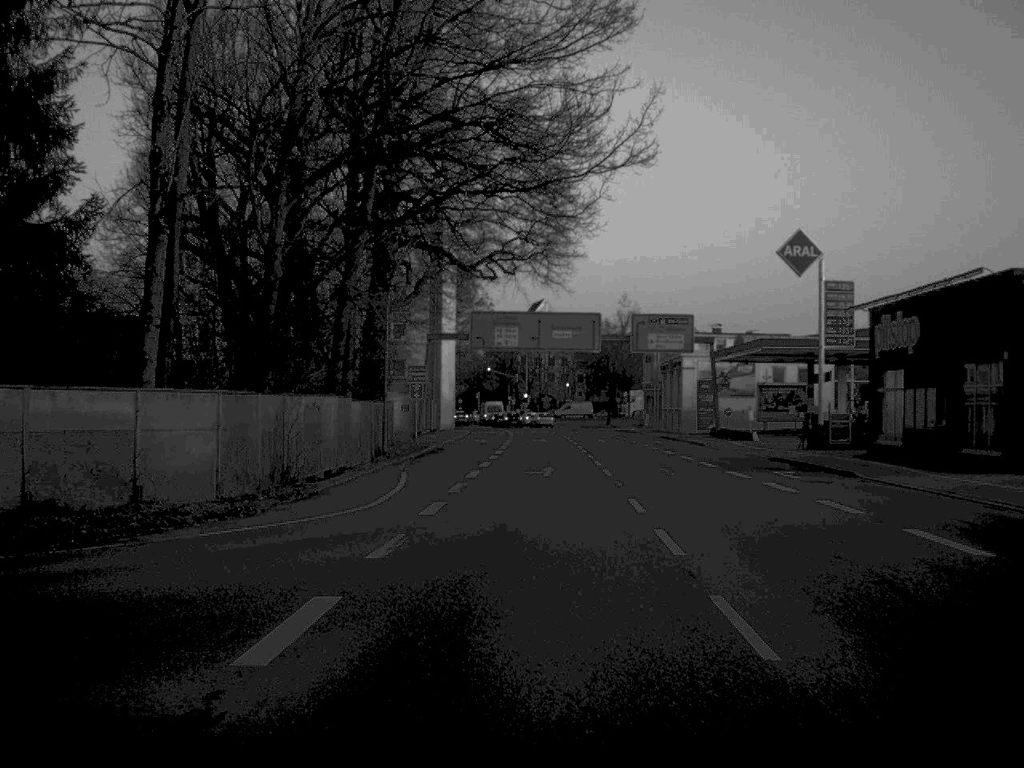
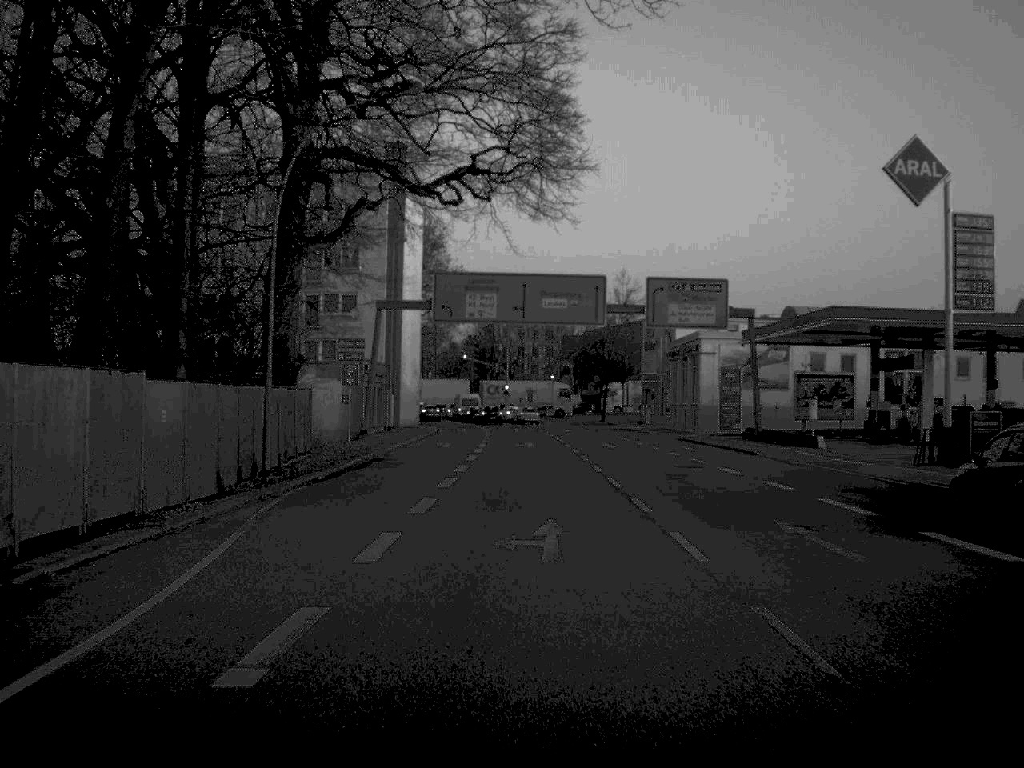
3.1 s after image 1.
(+0.1, +18.7) m; +1°
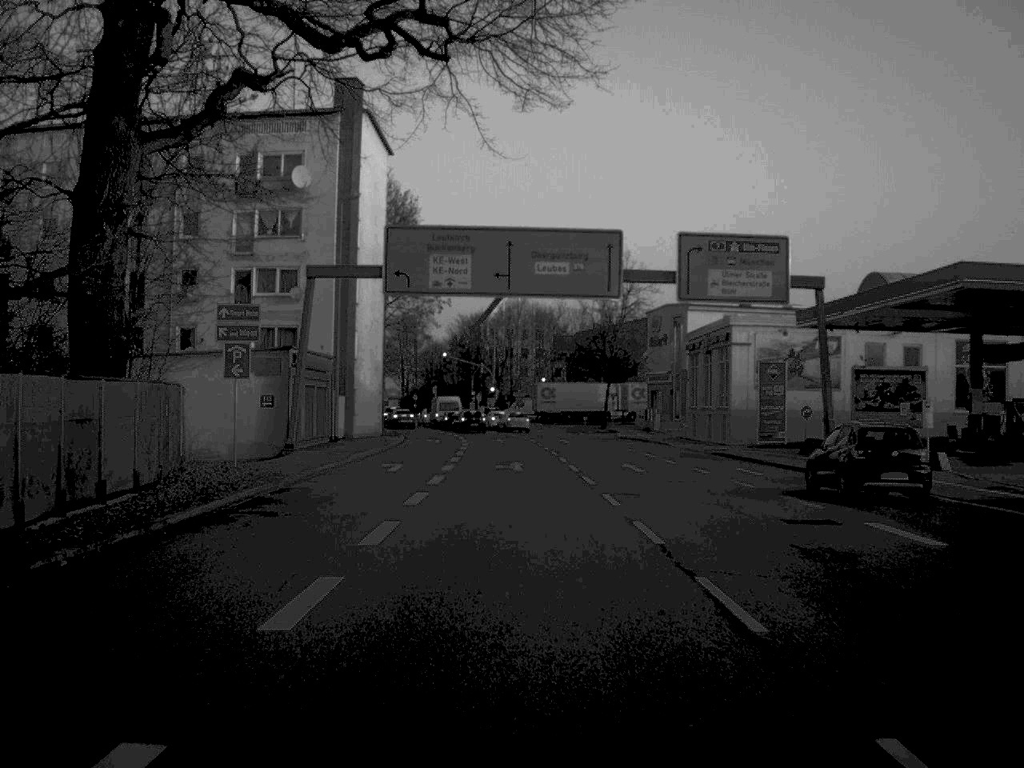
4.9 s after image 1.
(+0.1, +16.0) m; 0°
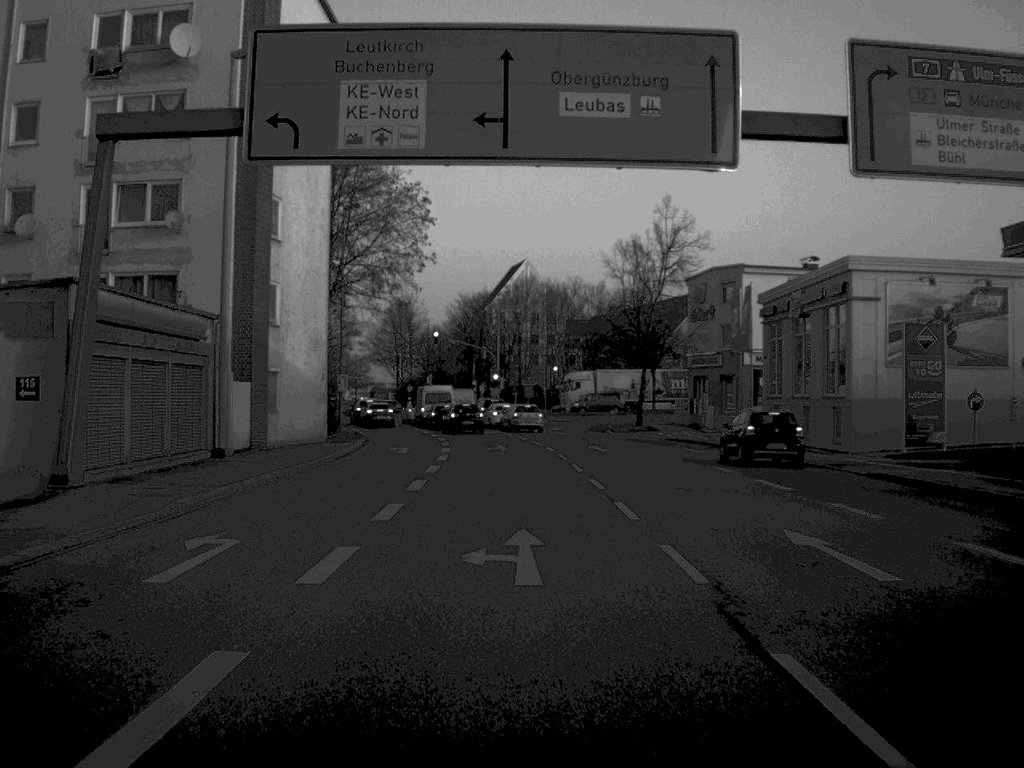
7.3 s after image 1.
(-0.1, +21.9) m; 0°
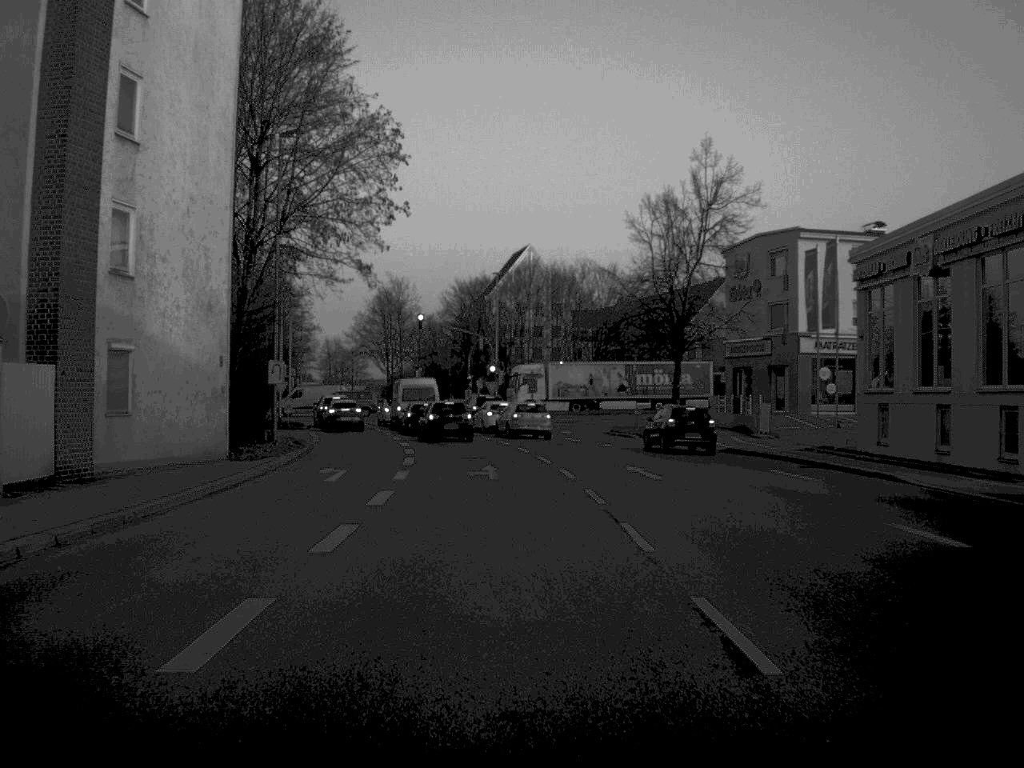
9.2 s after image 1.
(0.0, +15.7) m; 0°
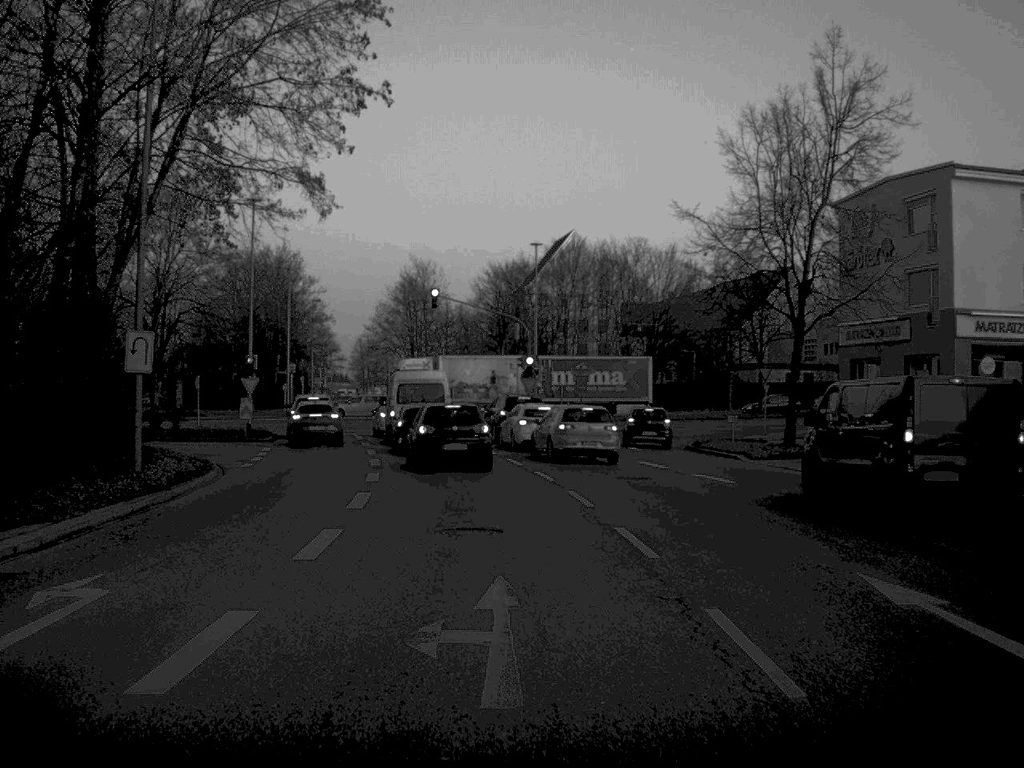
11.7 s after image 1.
(-0.2, +18.4) m; -2°
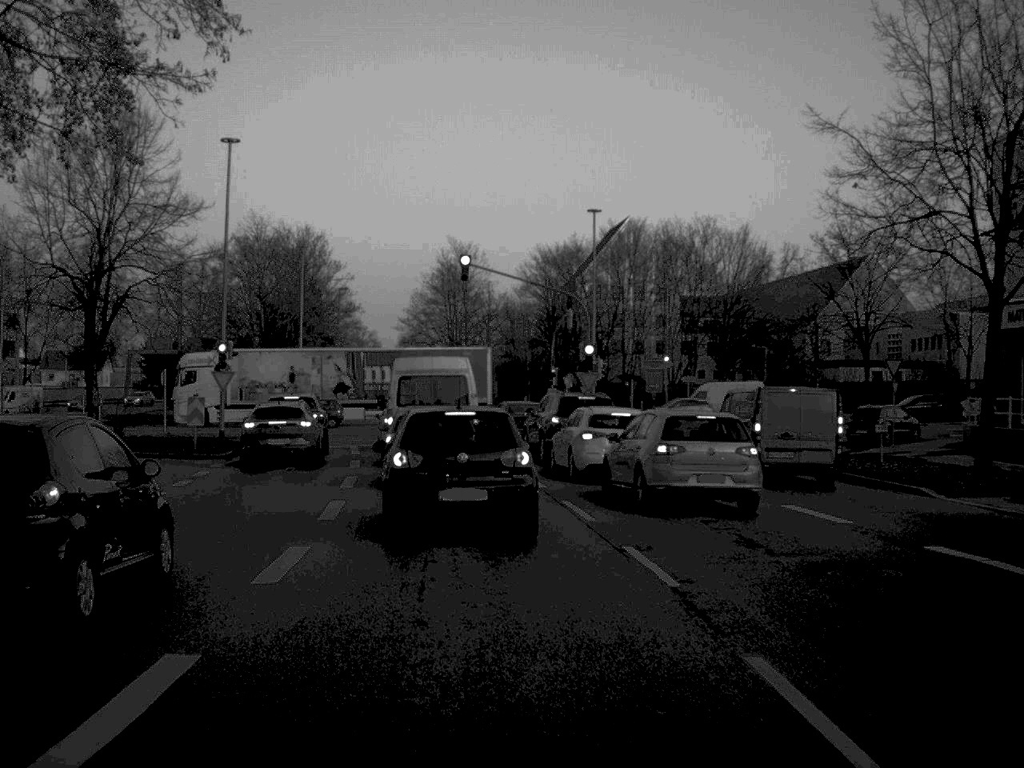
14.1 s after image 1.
(-0.3, +13.6) m; -2°
